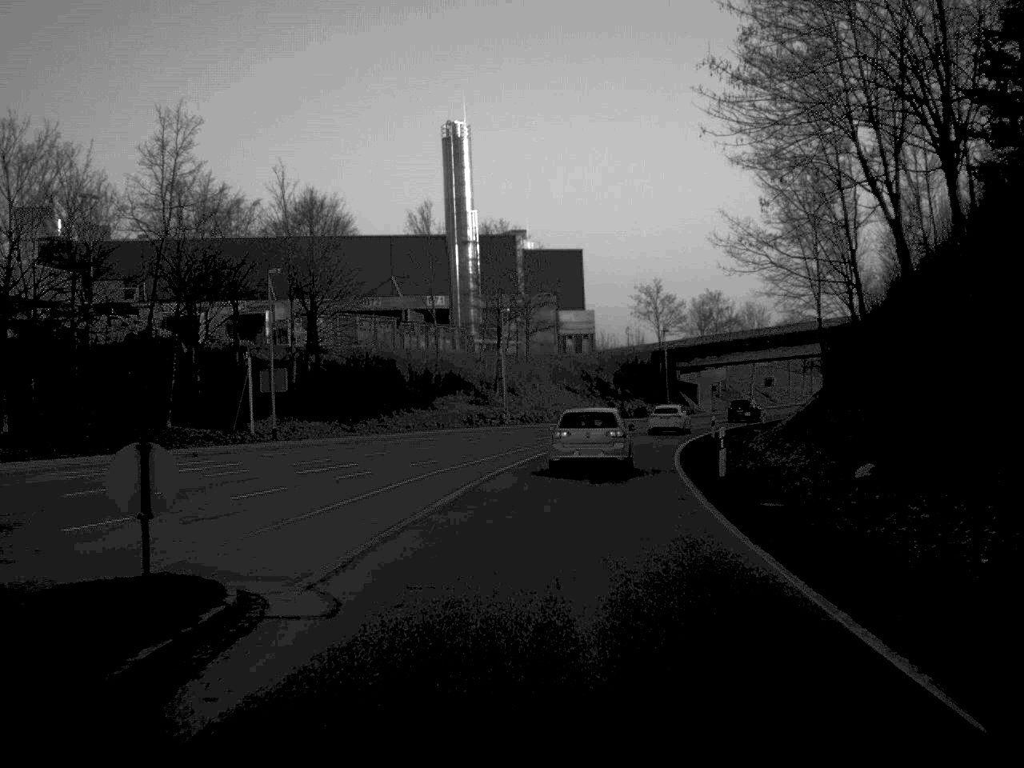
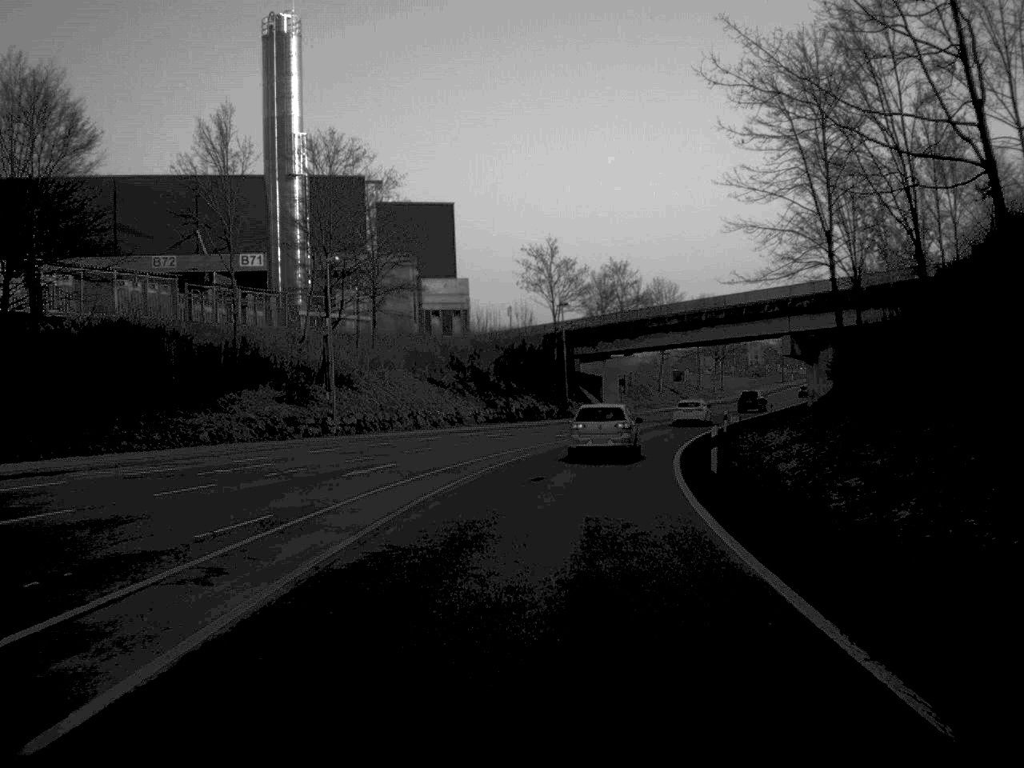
(+1.5, +29.6) m; +6°
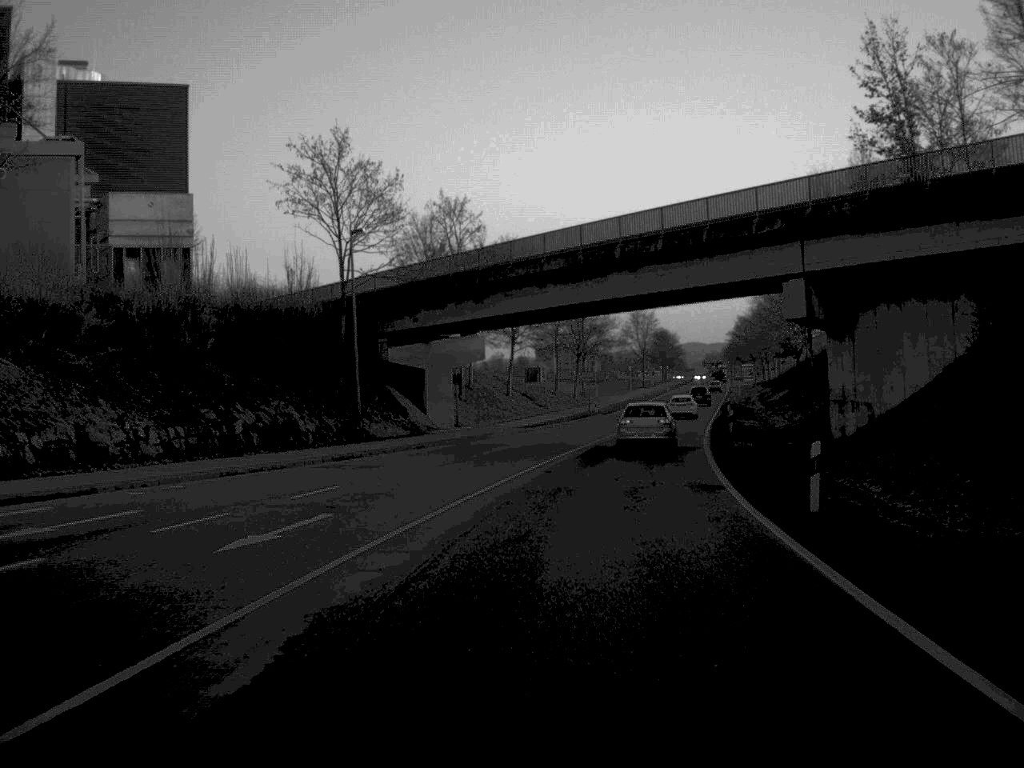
(+2.5, +40.2) m; +8°
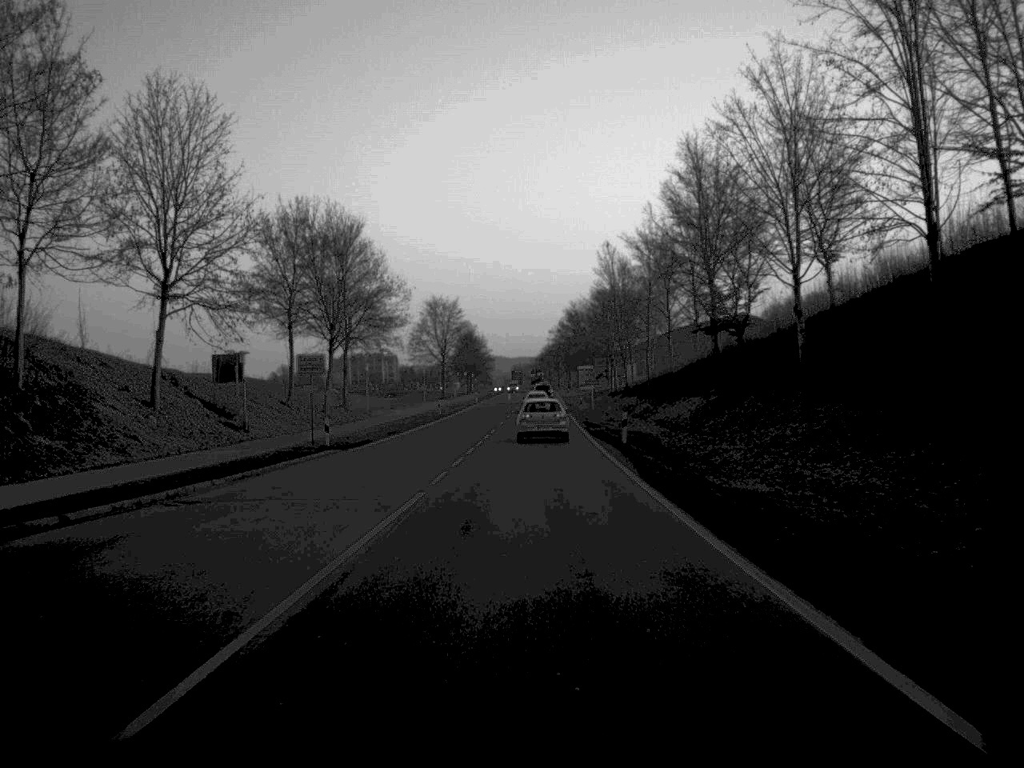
(+4.9, +50.3) m; +9°
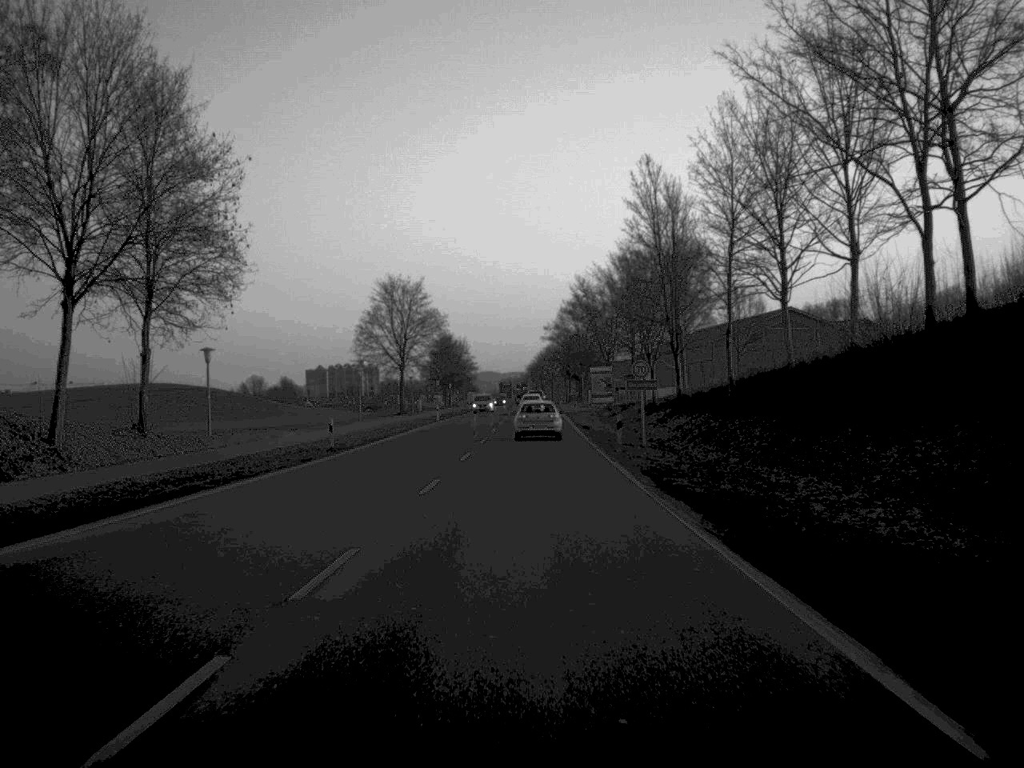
(+0.3, +43.6) m; 0°
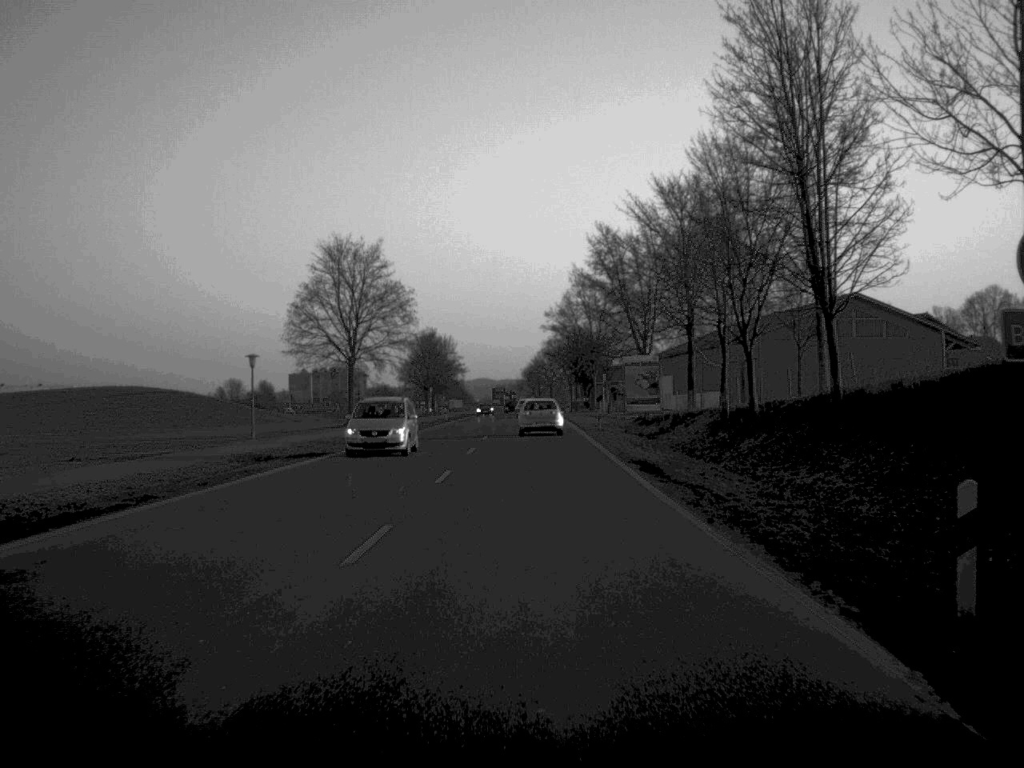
(+0.1, +33.6) m; 0°
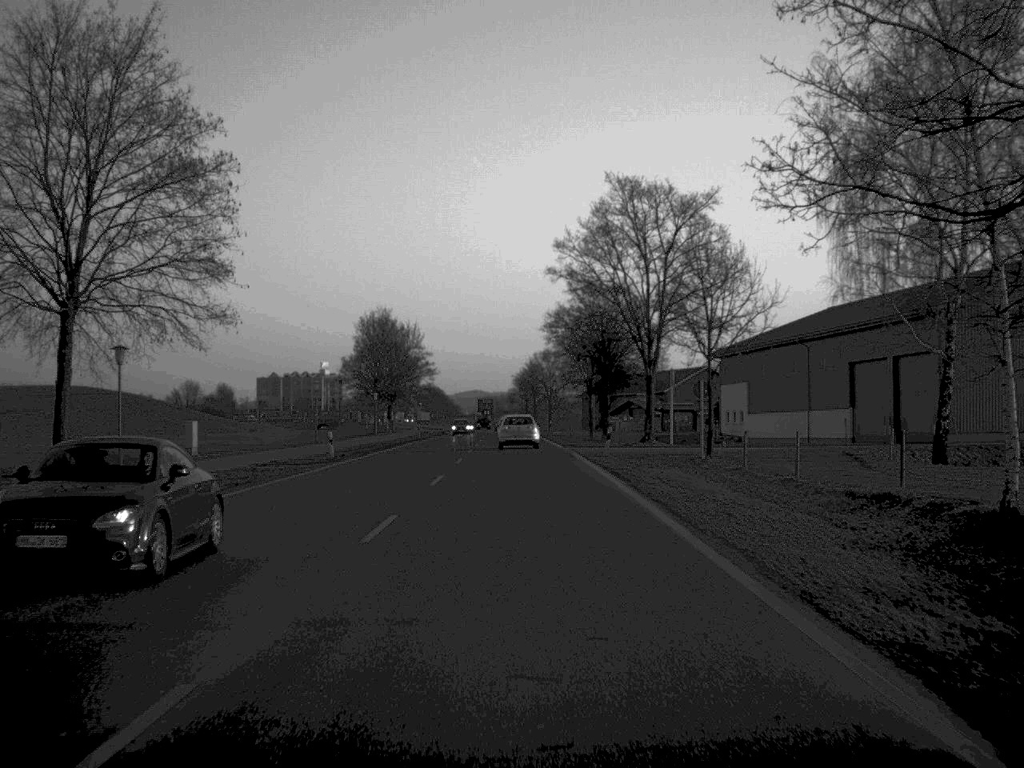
(+0.3, +56.7) m; 0°
